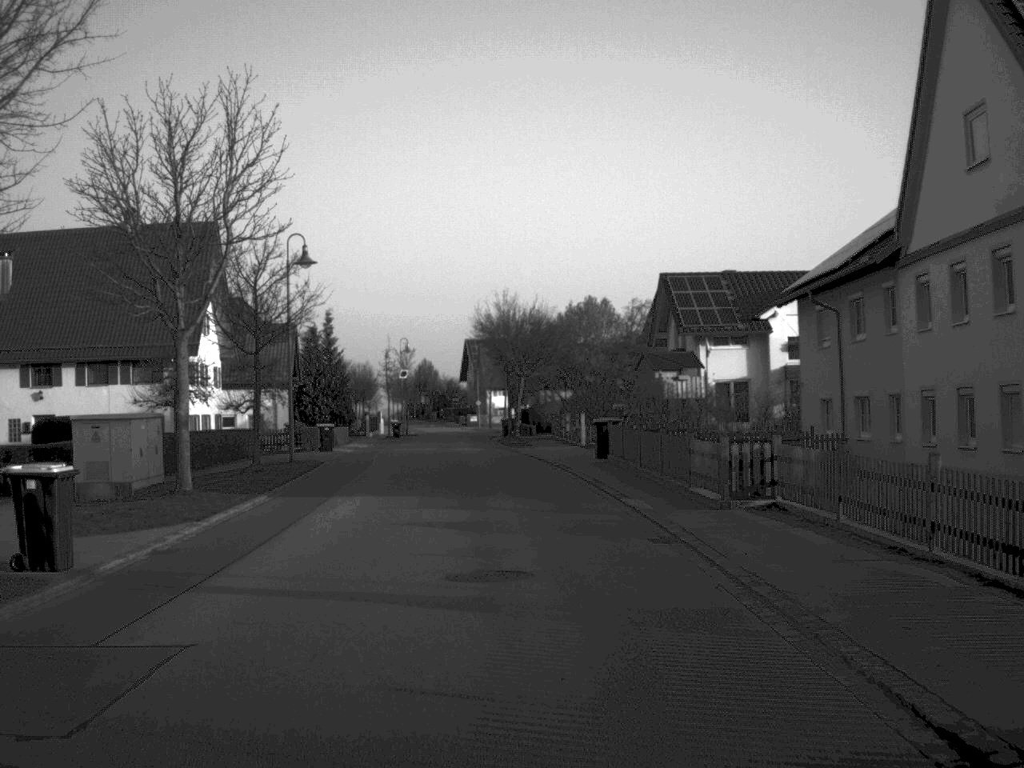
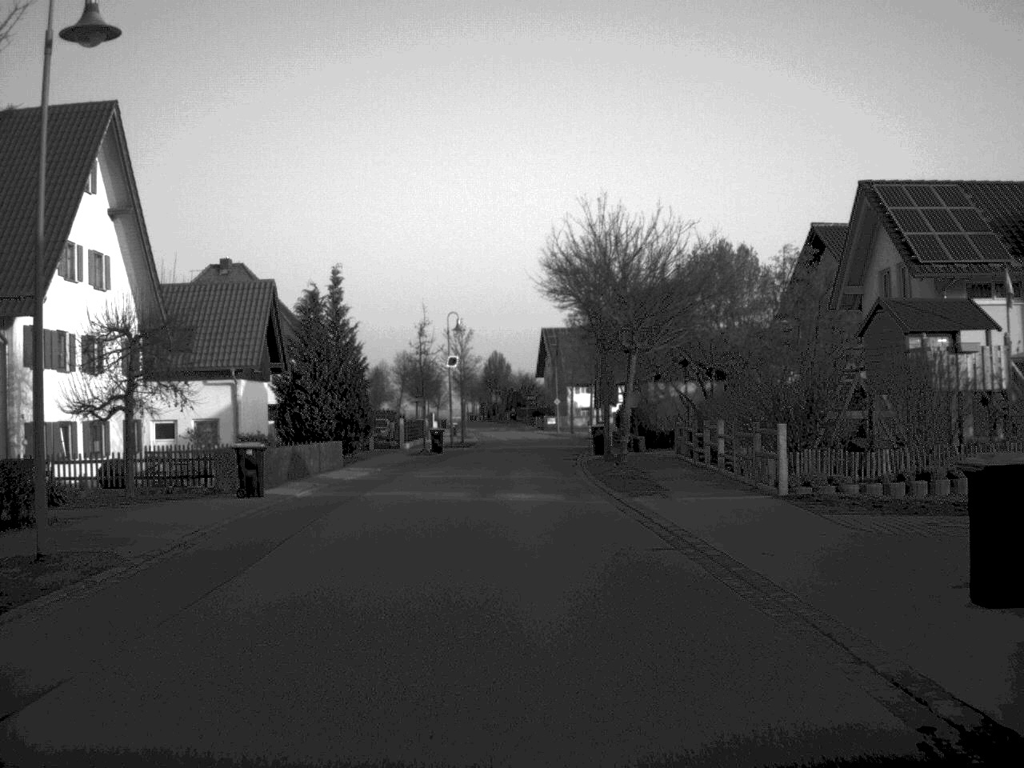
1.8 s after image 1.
(-0.7, +24.8) m; -4°
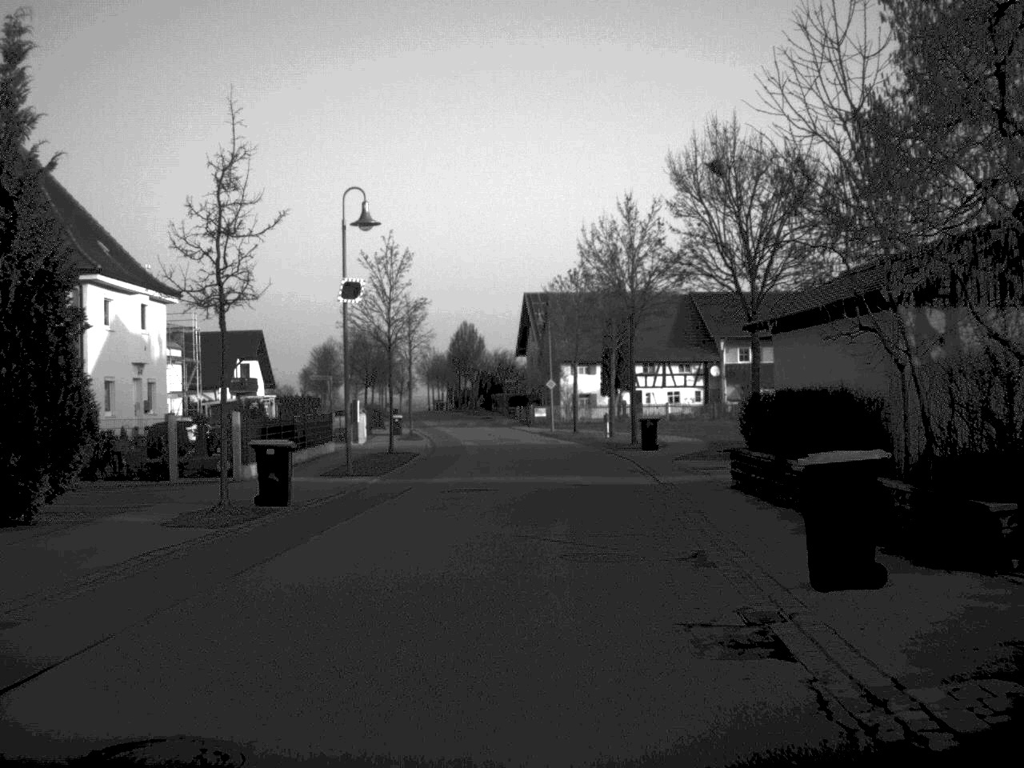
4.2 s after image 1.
(-0.1, +34.3) m; +1°
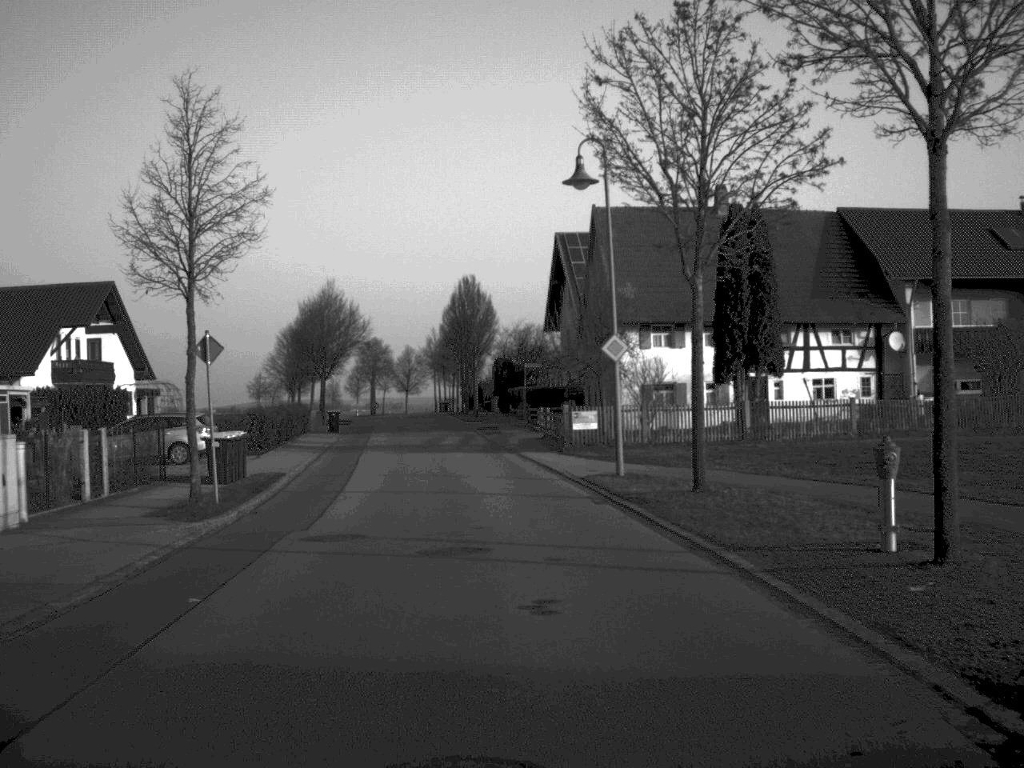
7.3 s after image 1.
(+0.3, +43.4) m; -2°
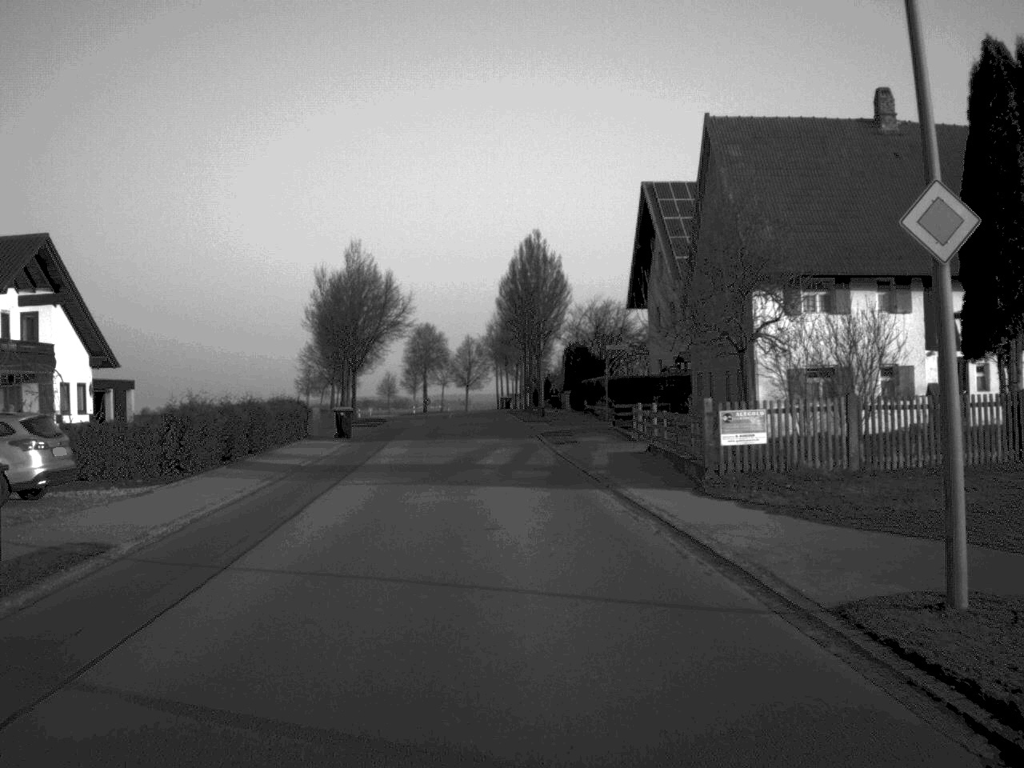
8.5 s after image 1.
(-0.5, +17.3) m; -3°
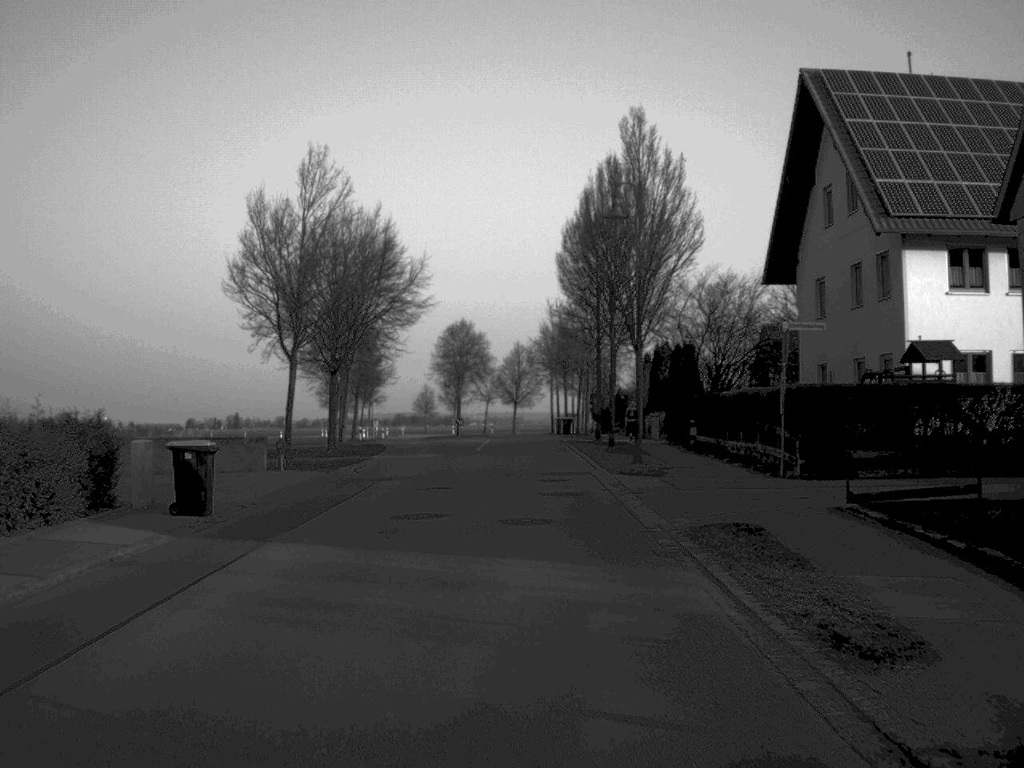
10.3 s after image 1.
(-0.7, +26.1) m; -2°
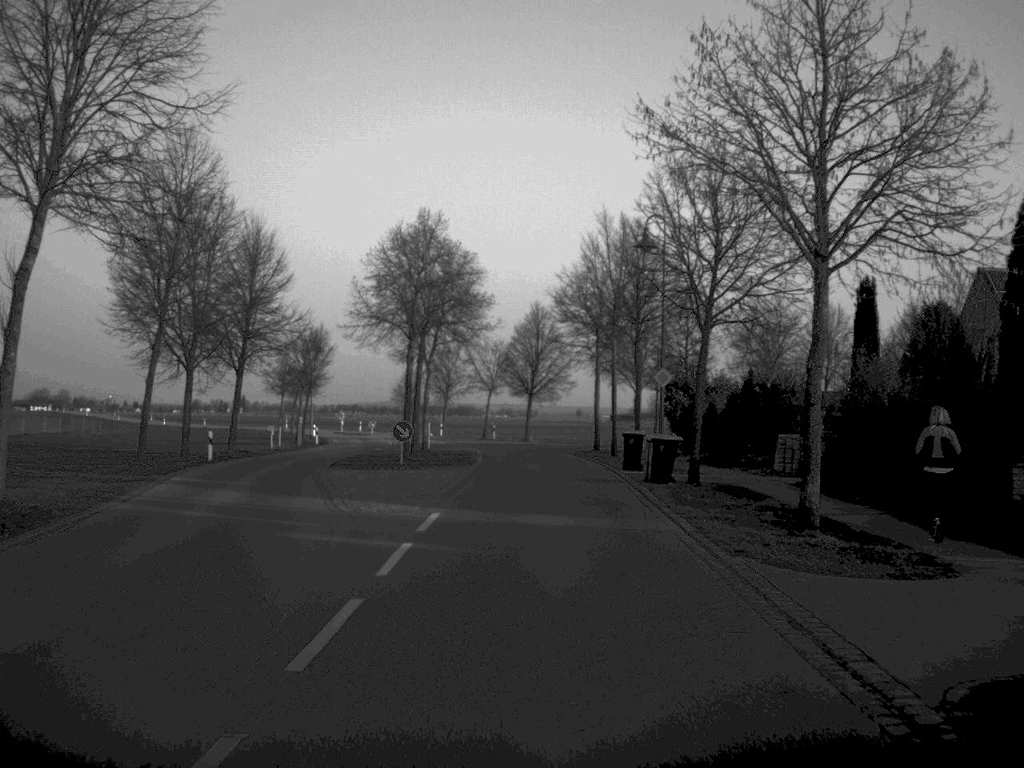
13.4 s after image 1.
(-0.2, +45.6) m; -1°
